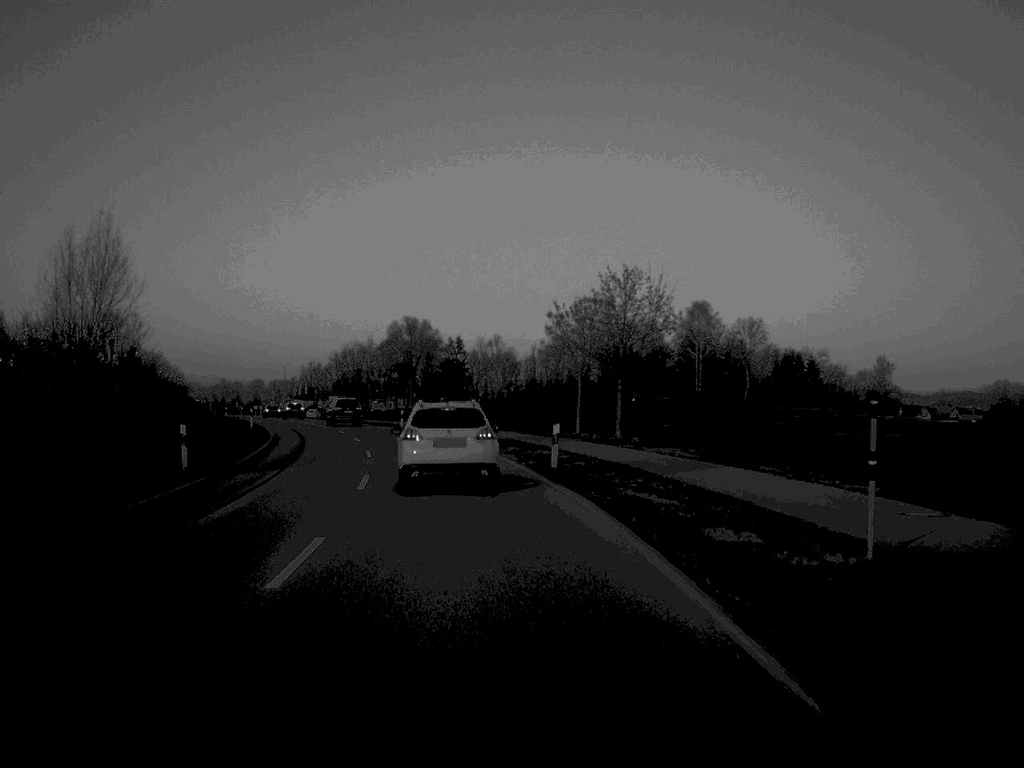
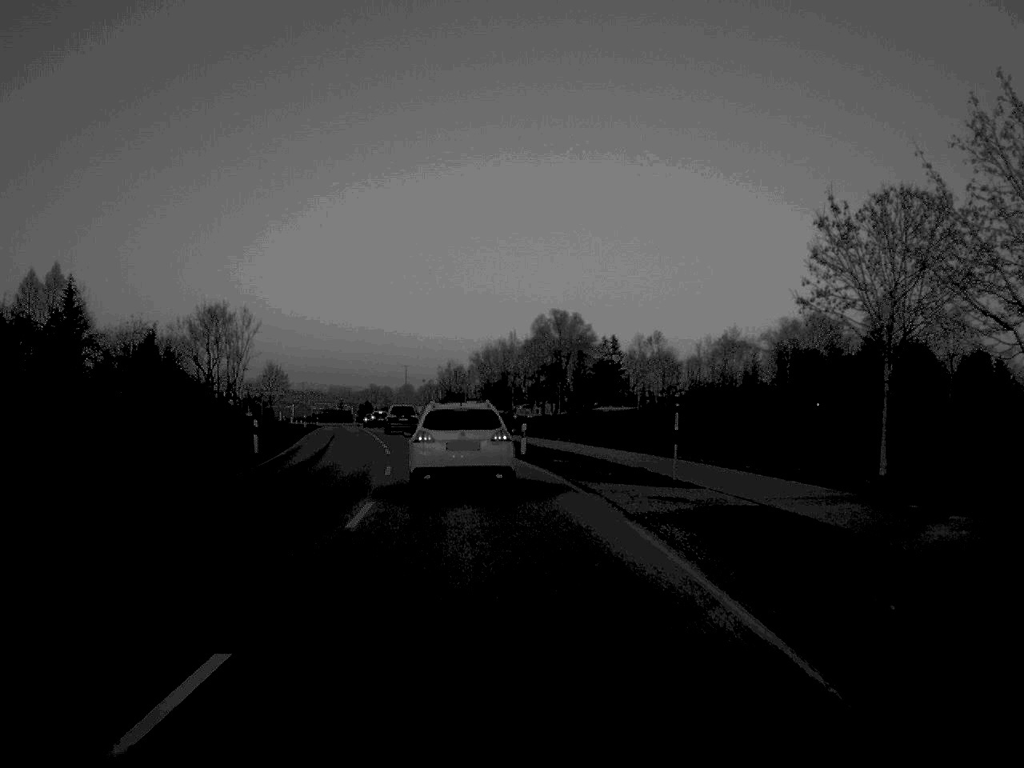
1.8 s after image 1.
(-1.8, +30.9) m; -7°
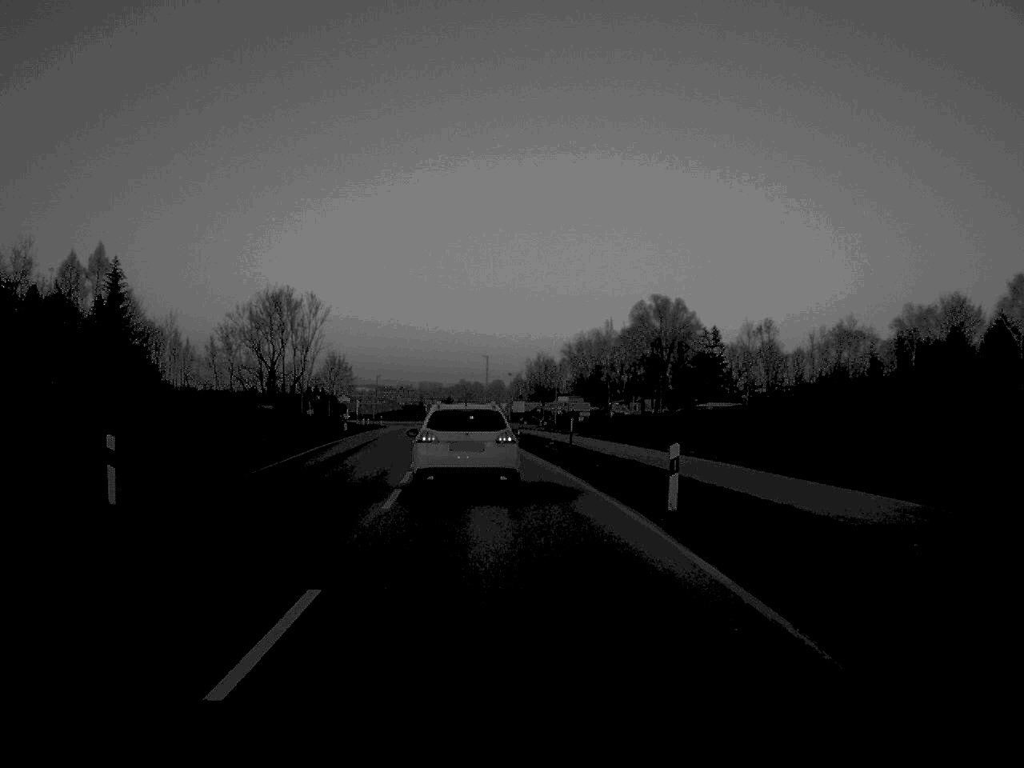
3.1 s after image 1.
(-0.8, +21.2) m; -4°
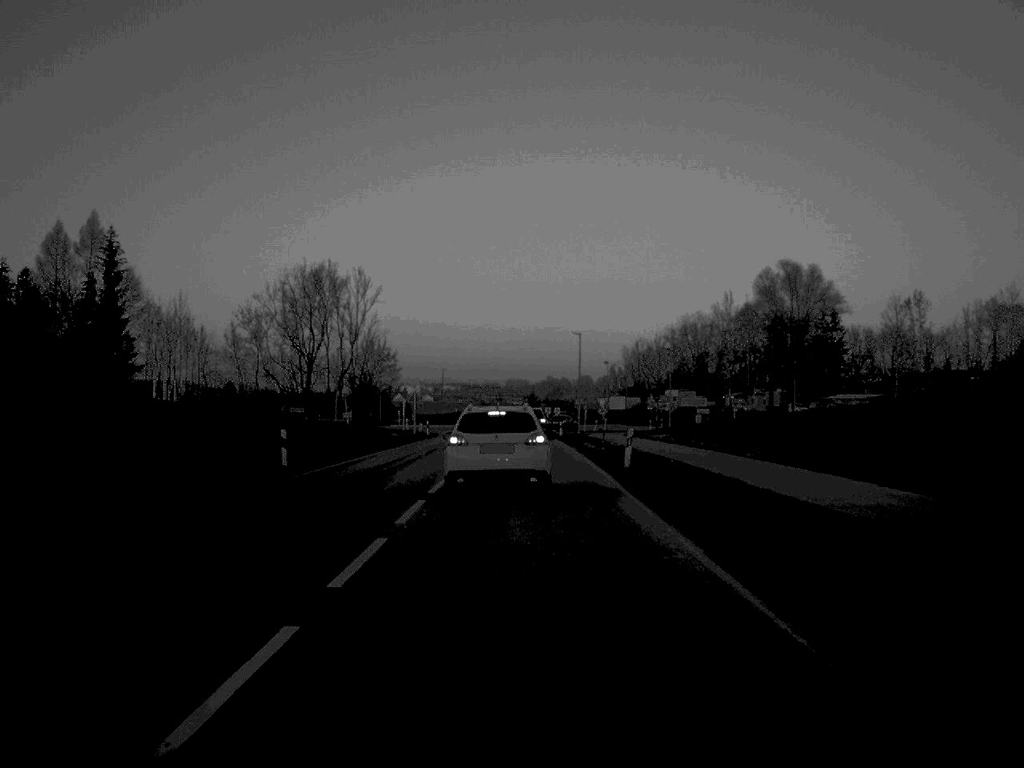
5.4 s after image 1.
(-1.5, +37.5) m; -4°
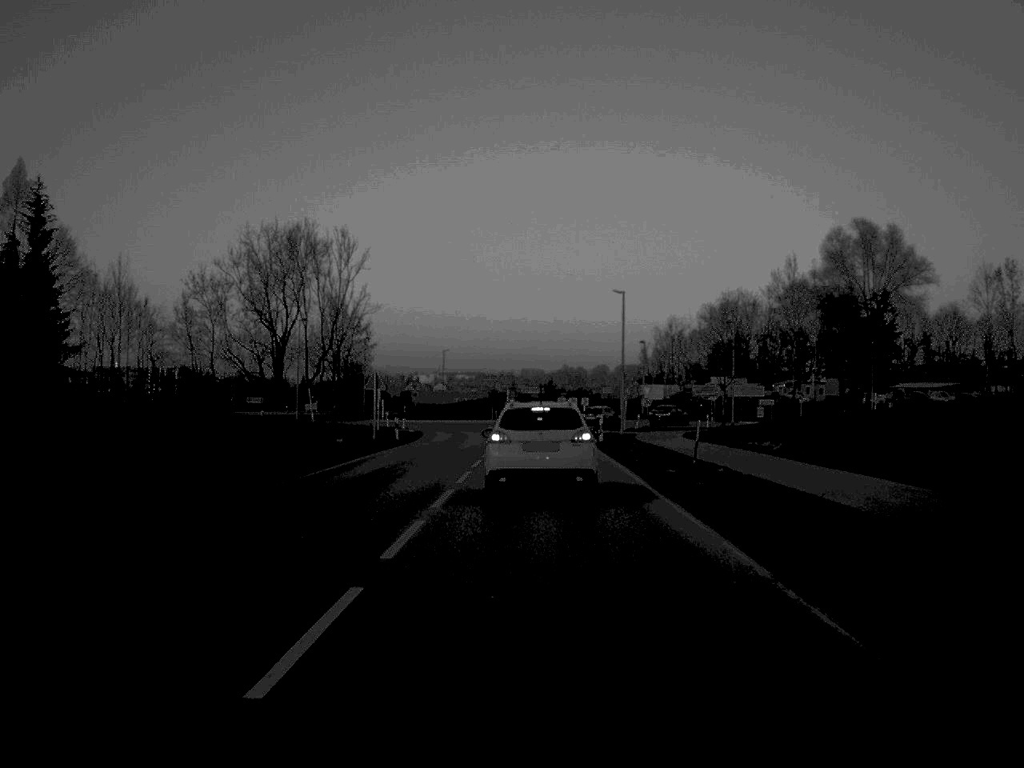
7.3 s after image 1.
(-0.2, +28.0) m; -1°
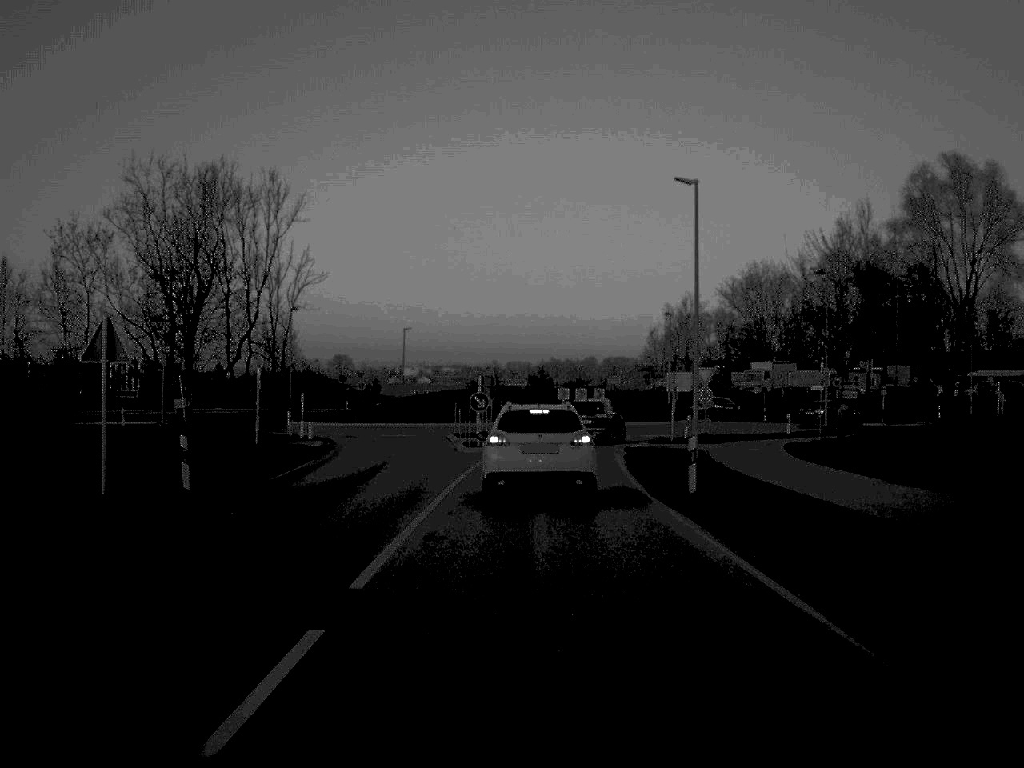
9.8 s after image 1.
(+0.1, +31.7) m; +1°
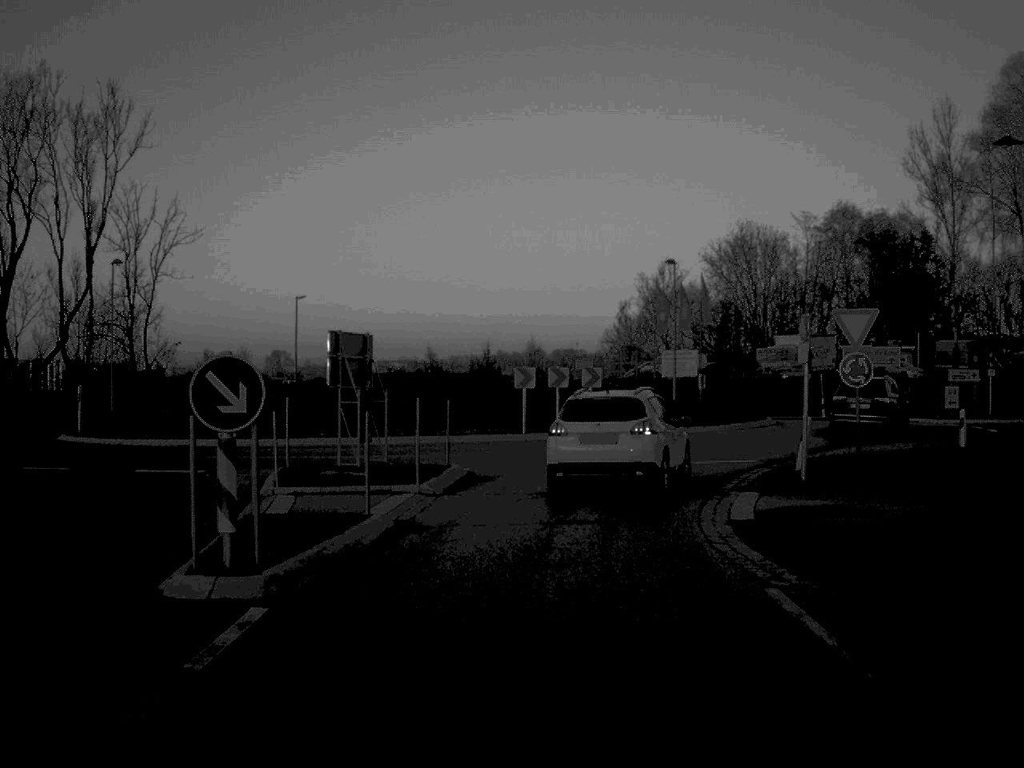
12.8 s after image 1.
(+0.4, +29.2) m; +2°
